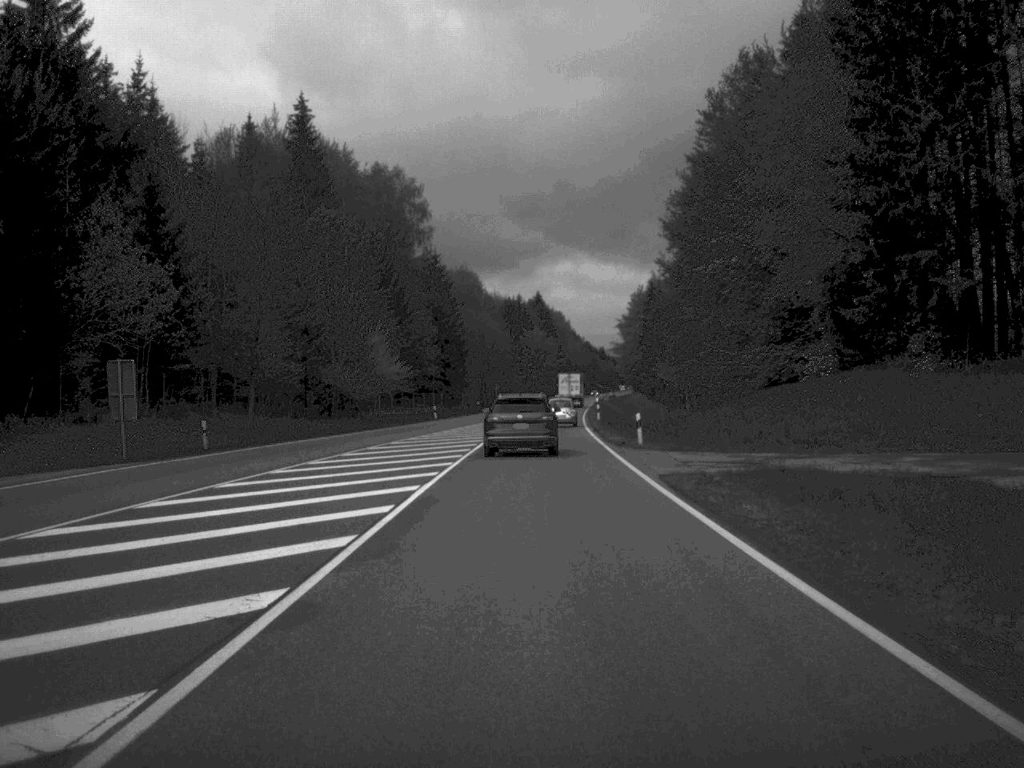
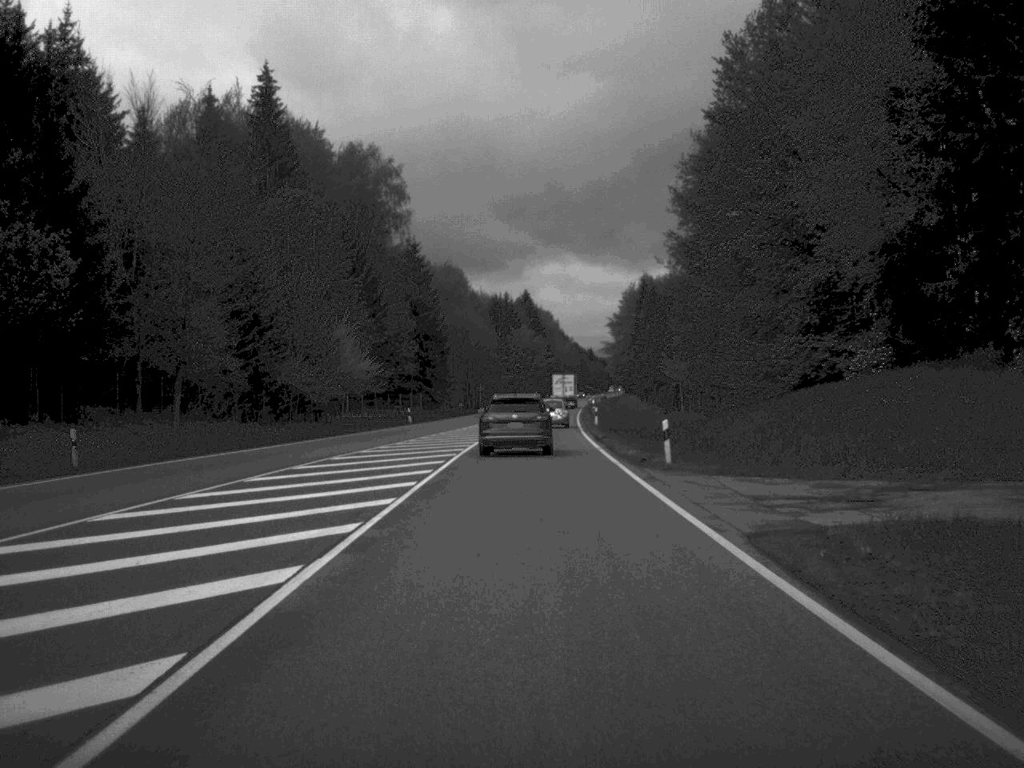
(+0.1, +11.1) m; +1°
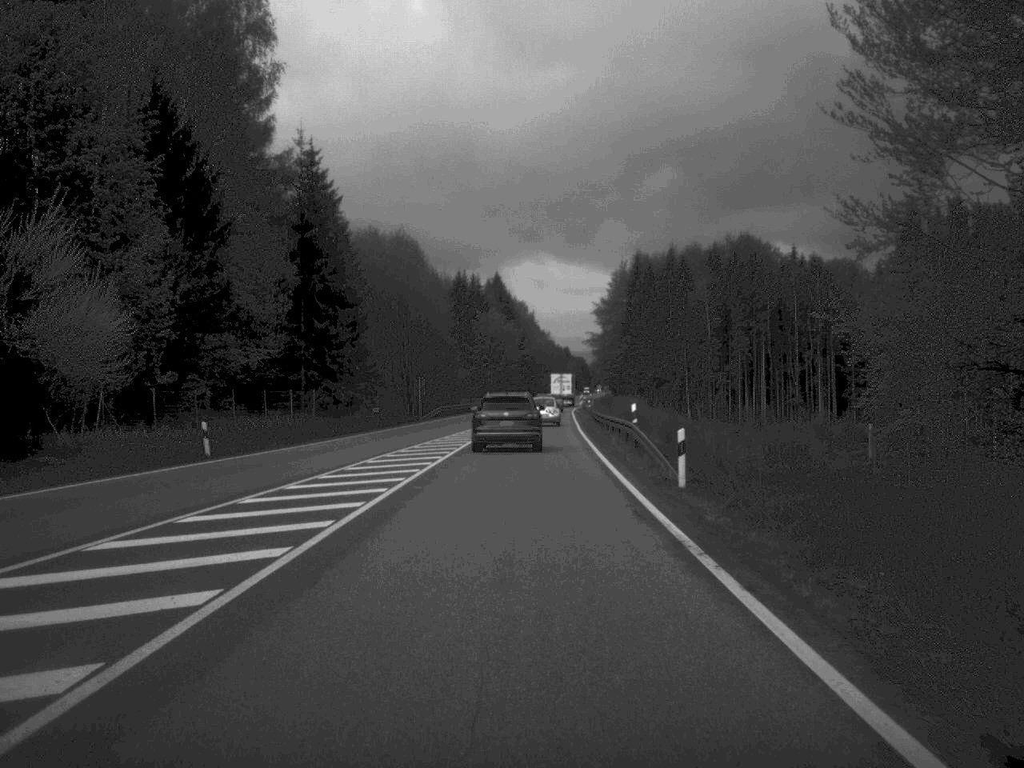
(+0.6, +47.4) m; +1°
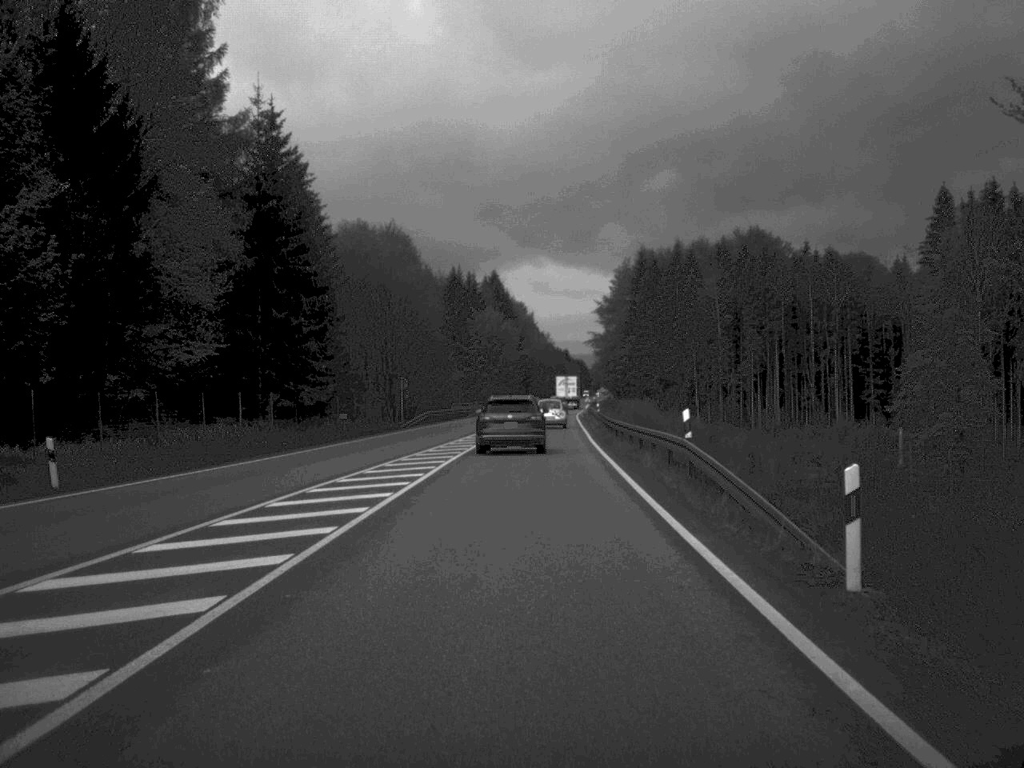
(0.0, +11.9) m; 0°
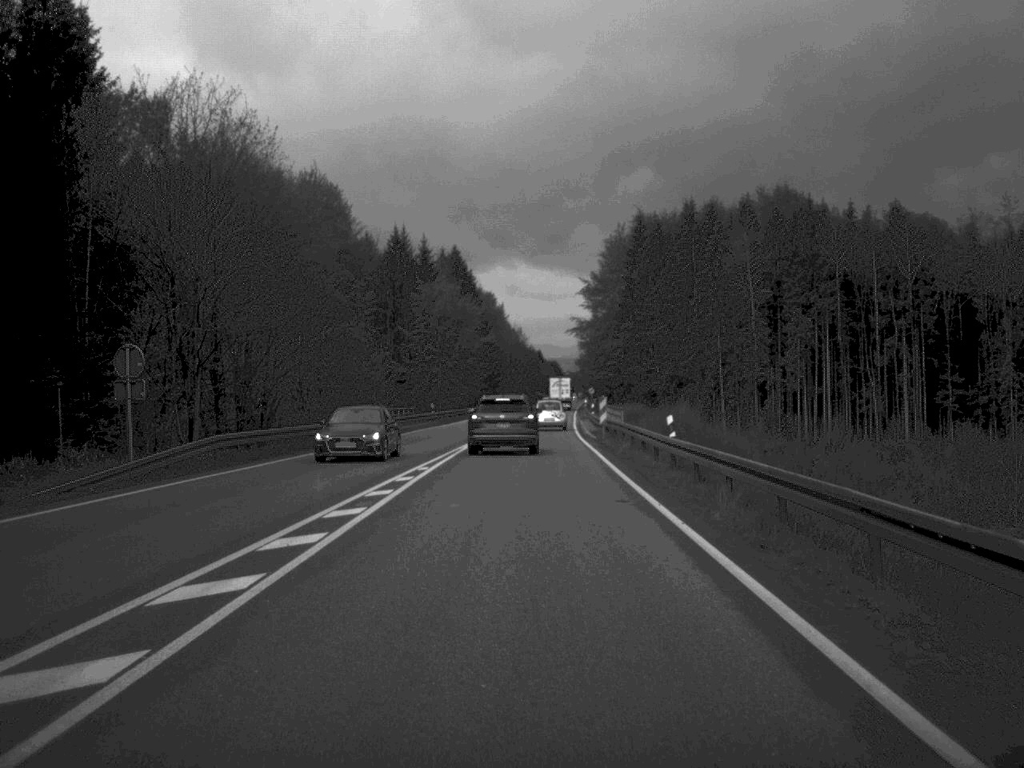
(+0.5, +48.4) m; +1°
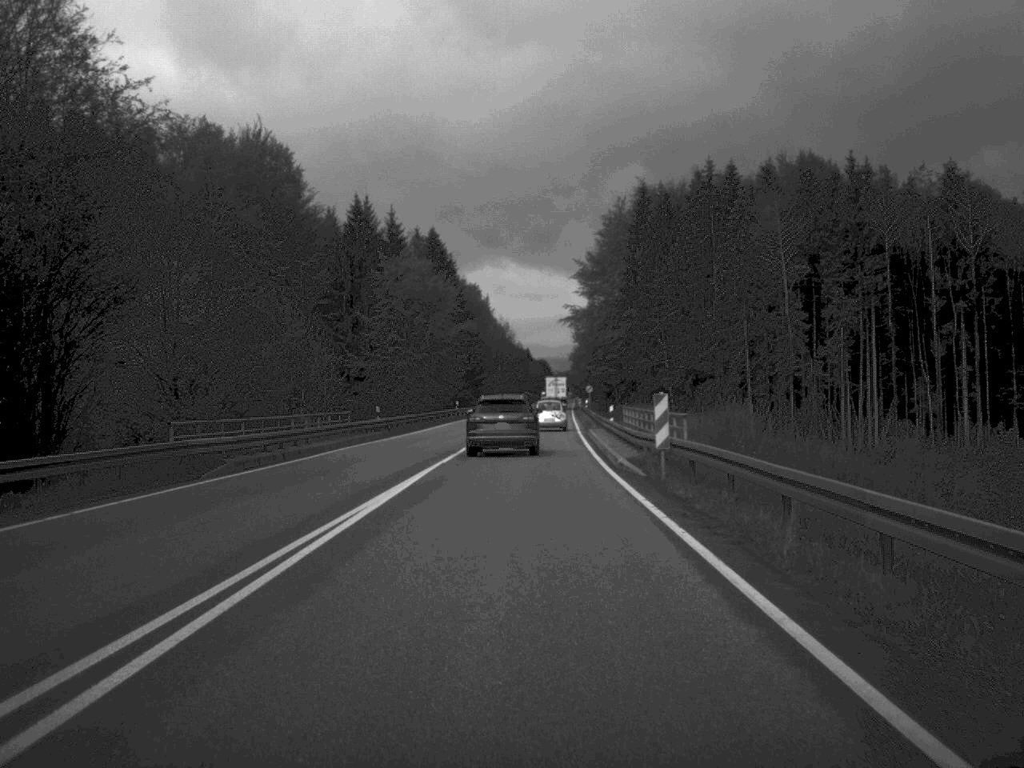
(+0.1, +23.8) m; 0°
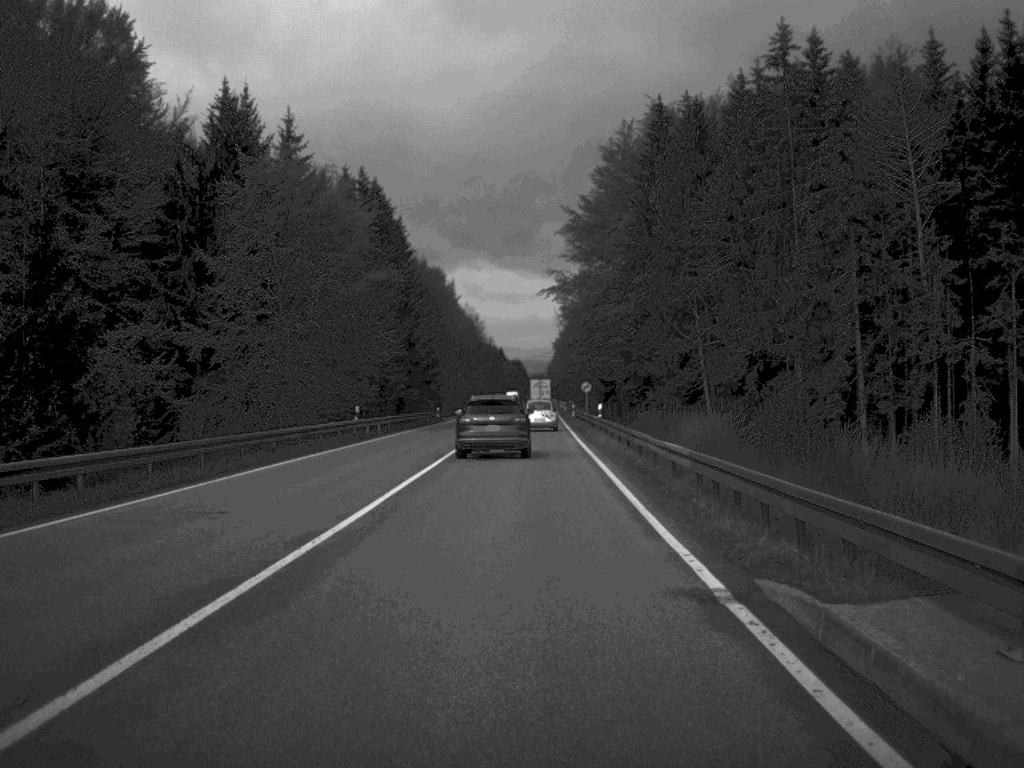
(+0.5, +45.7) m; +1°
